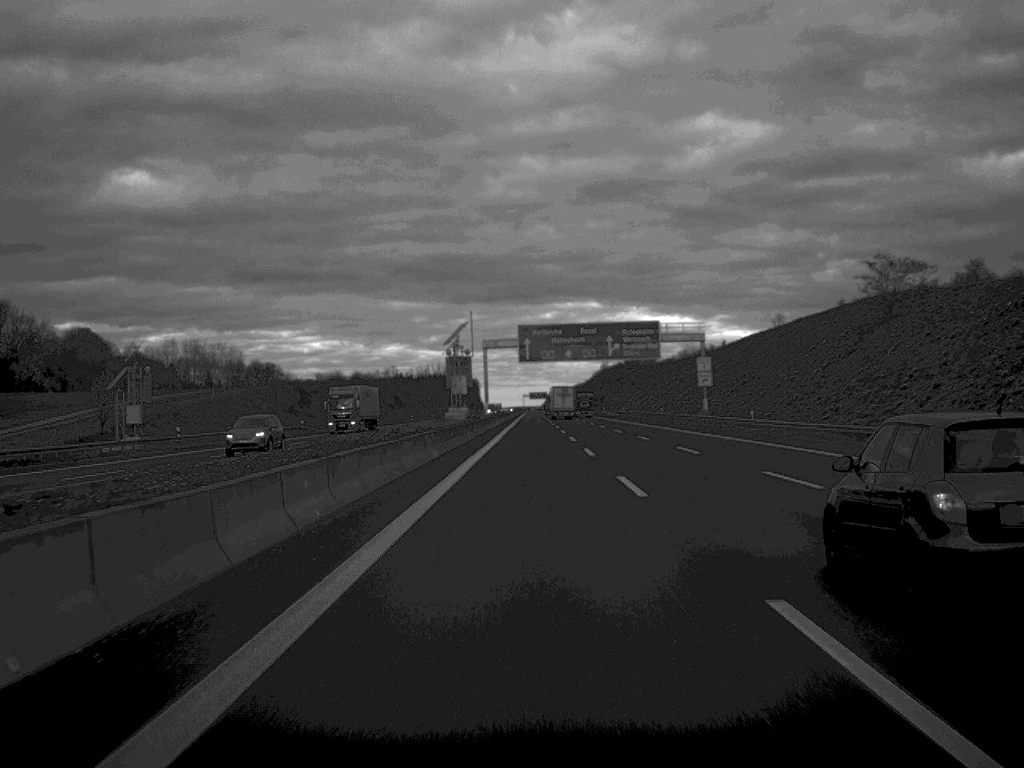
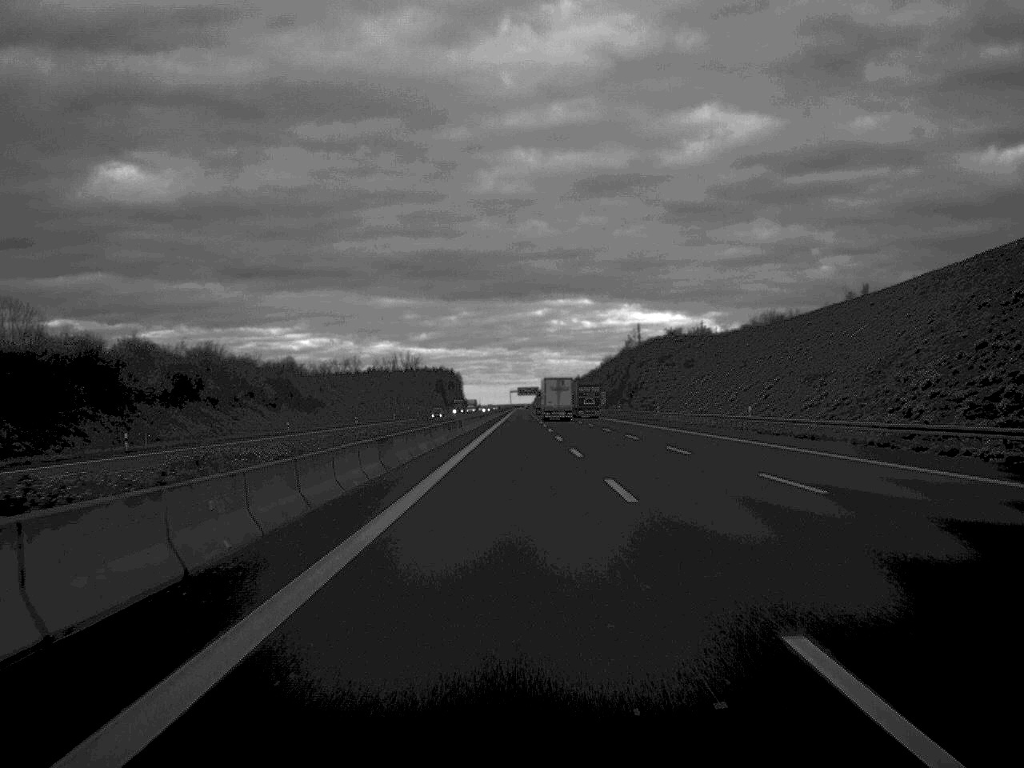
(+0.6, +109.6) m; 0°
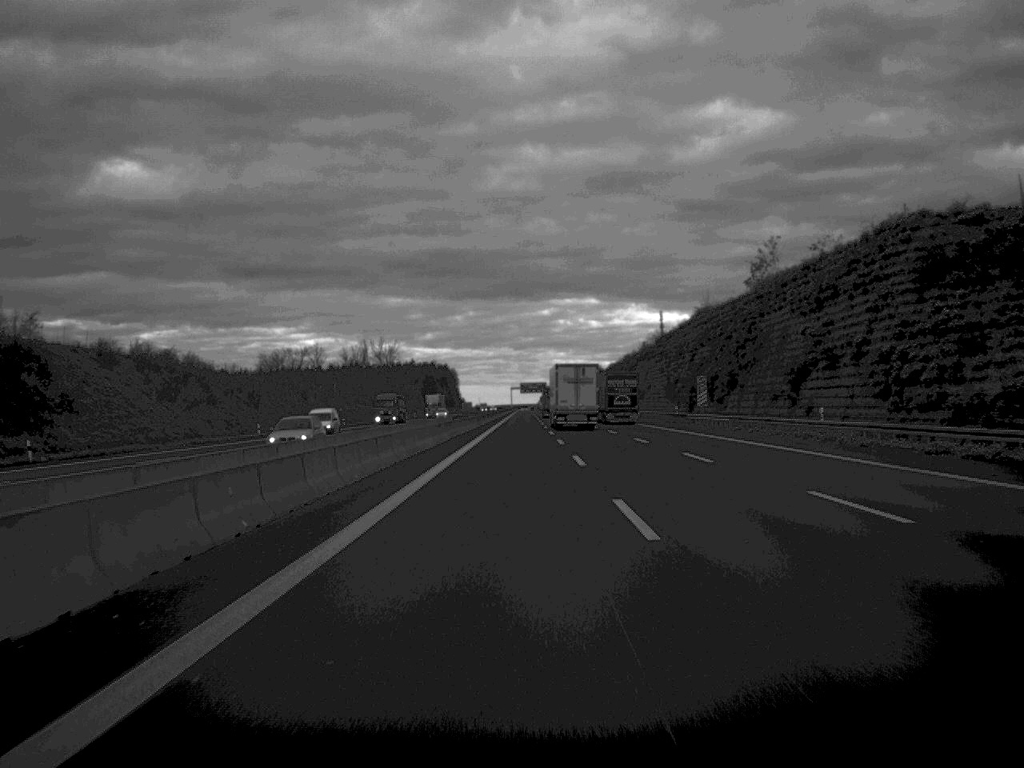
(-0.3, +113.0) m; 0°
